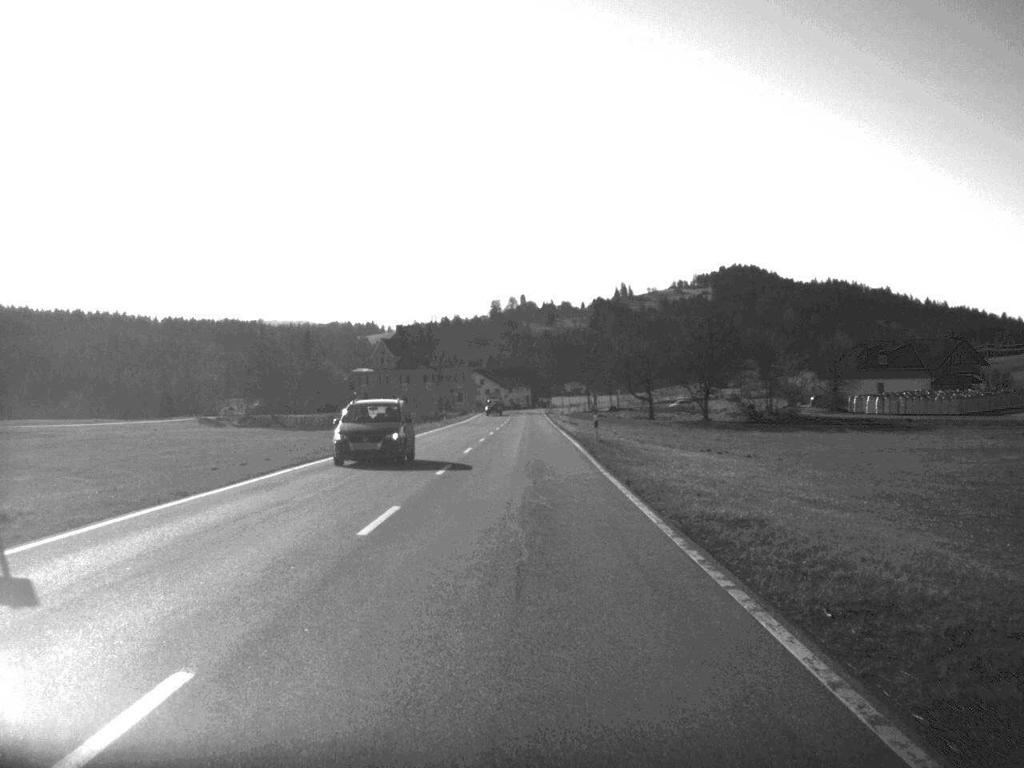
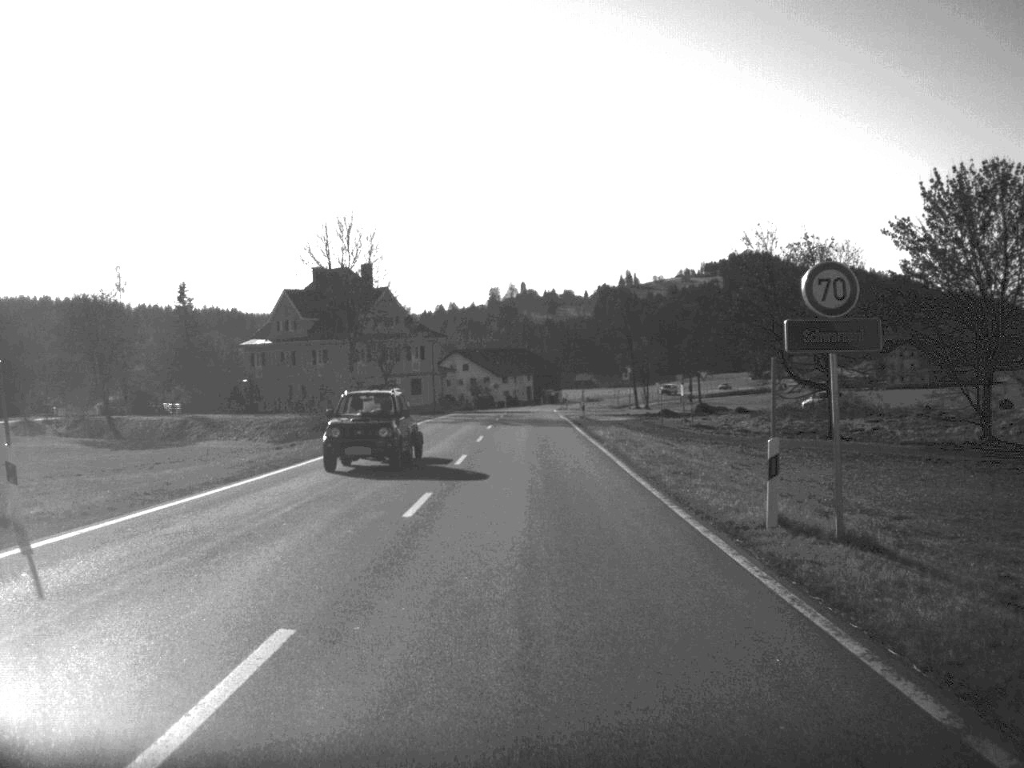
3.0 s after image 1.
(-0.1, +82.4) m; 0°
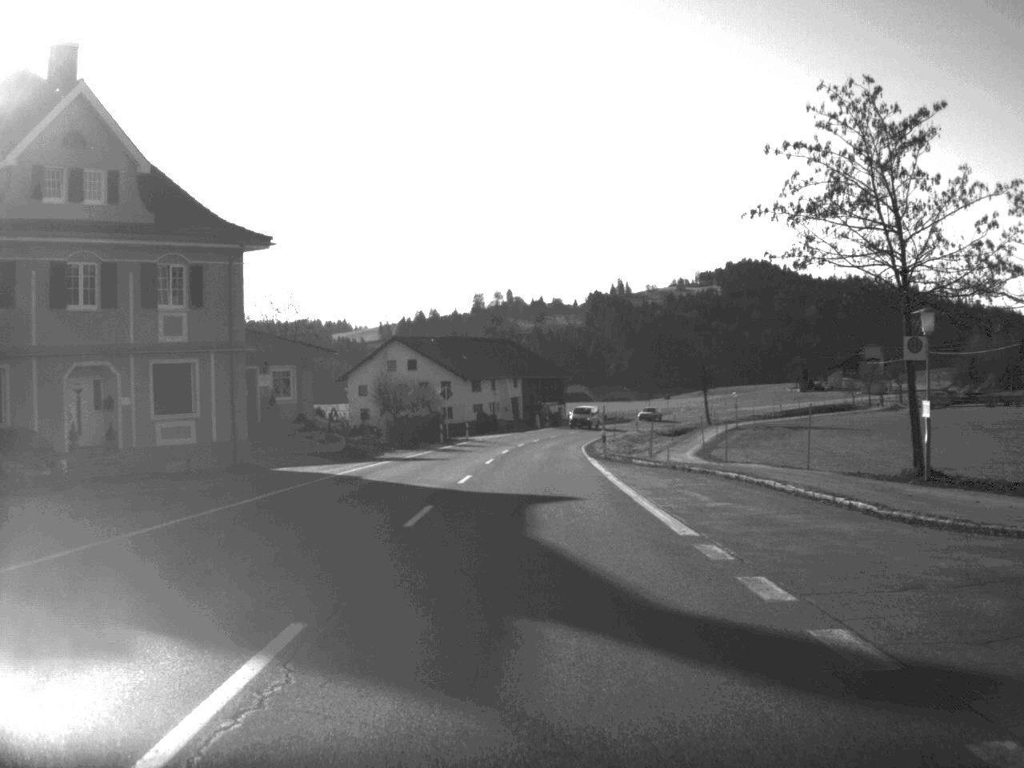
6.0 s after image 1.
(+0.1, +82.8) m; +1°
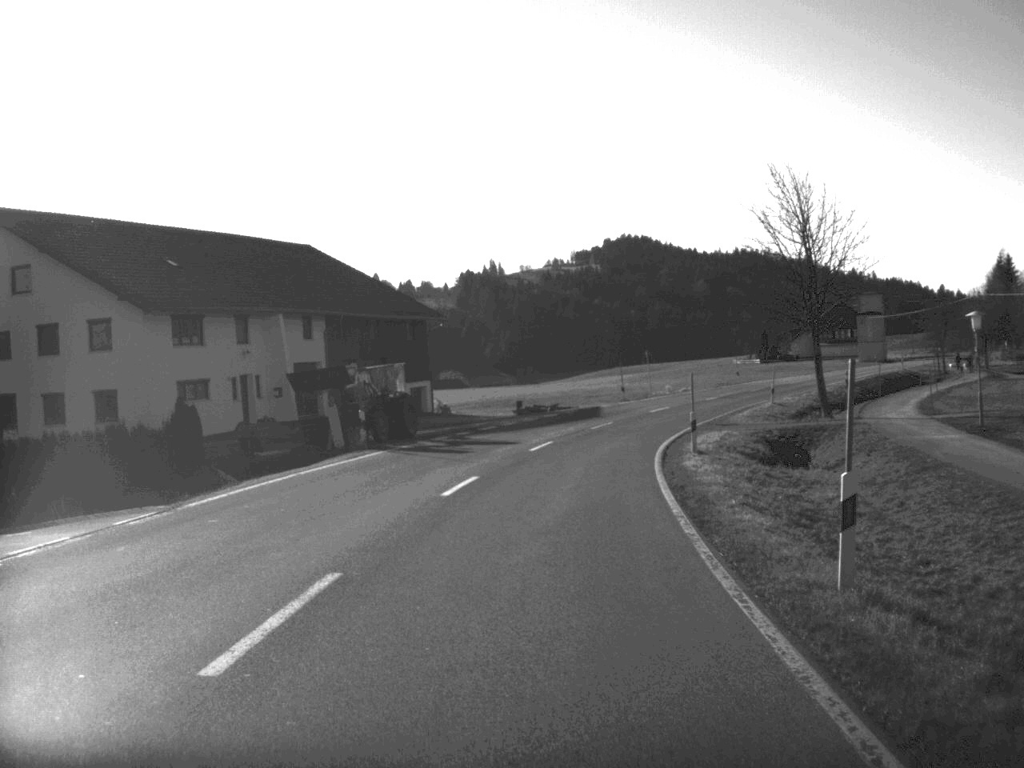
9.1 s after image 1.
(+2.7, +81.8) m; +6°
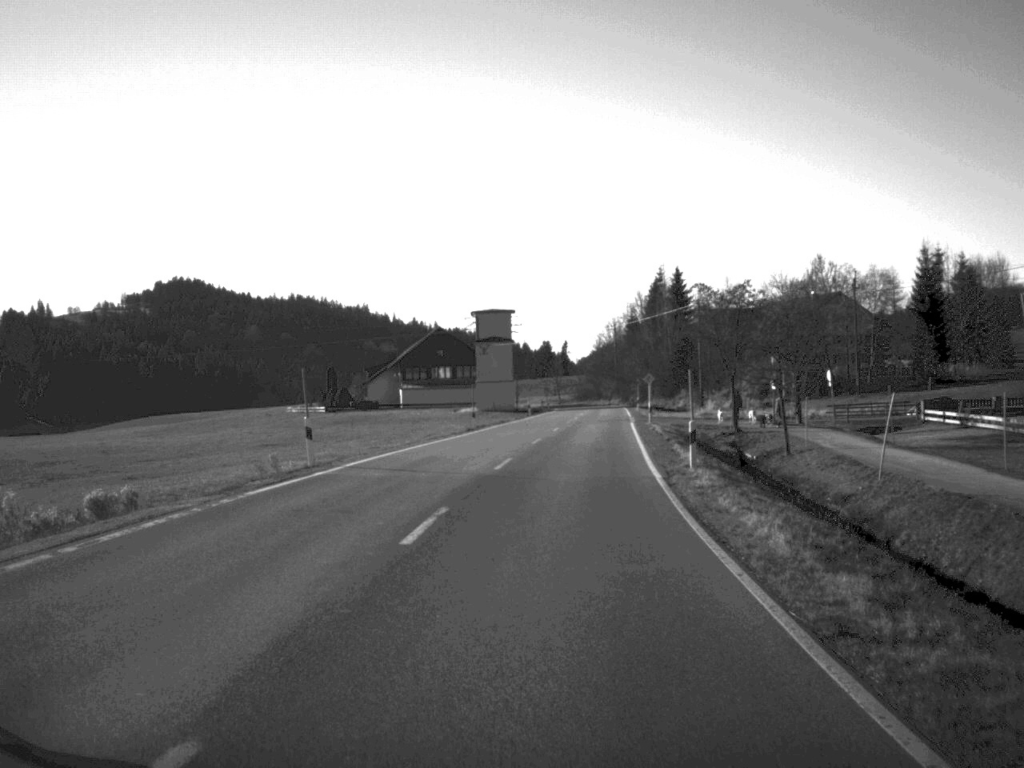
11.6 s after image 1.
(+10.3, +63.1) m; +20°
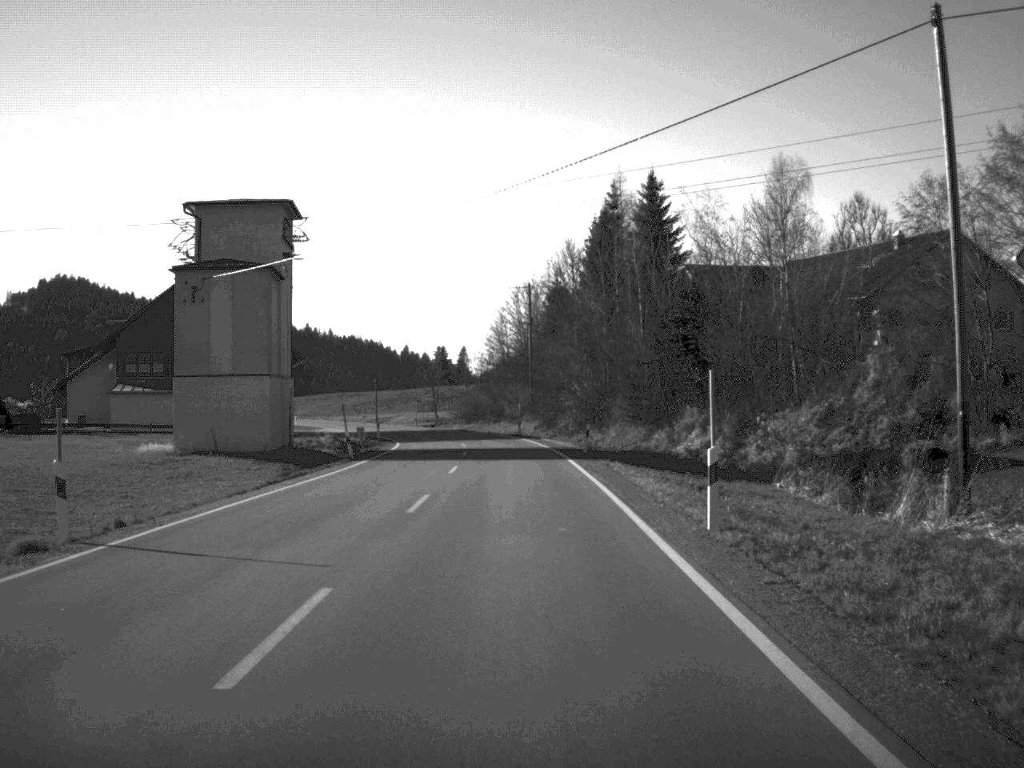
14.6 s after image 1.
(+4.3, +78.2) m; +4°
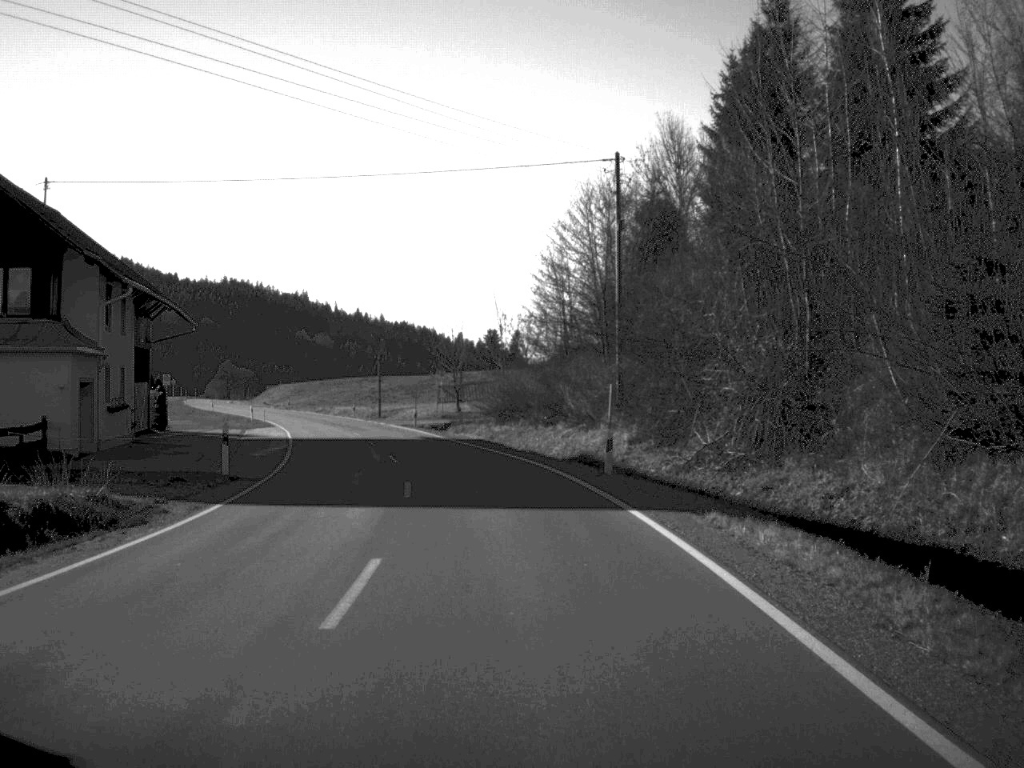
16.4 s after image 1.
(-0.9, +46.2) m; -3°
